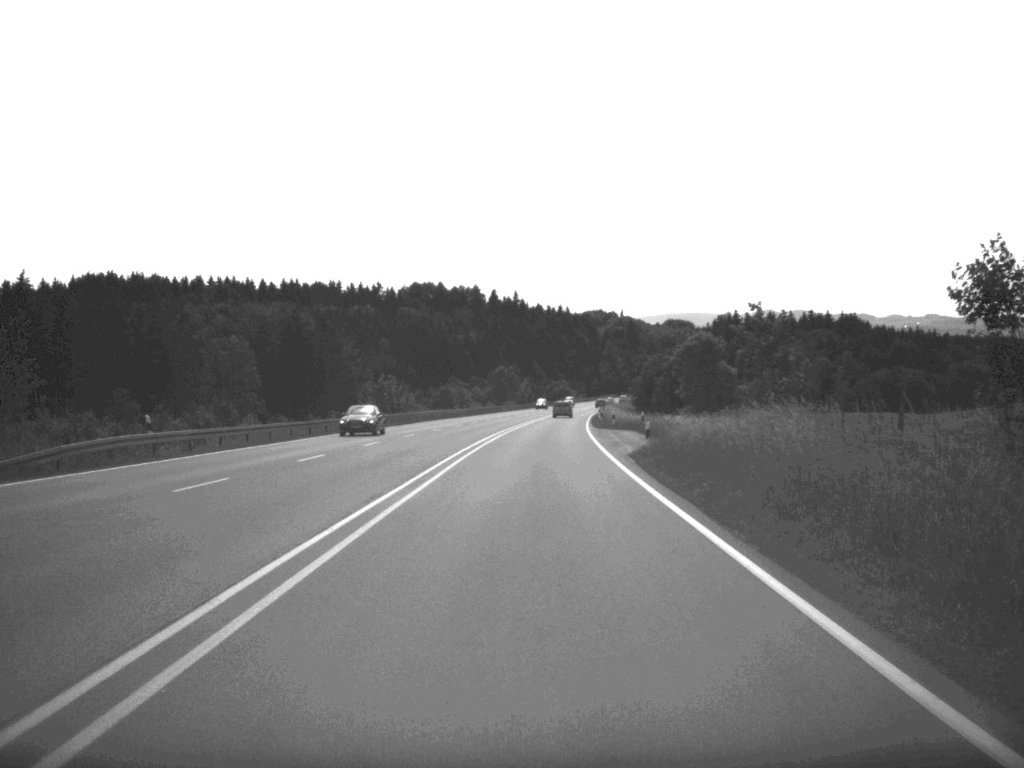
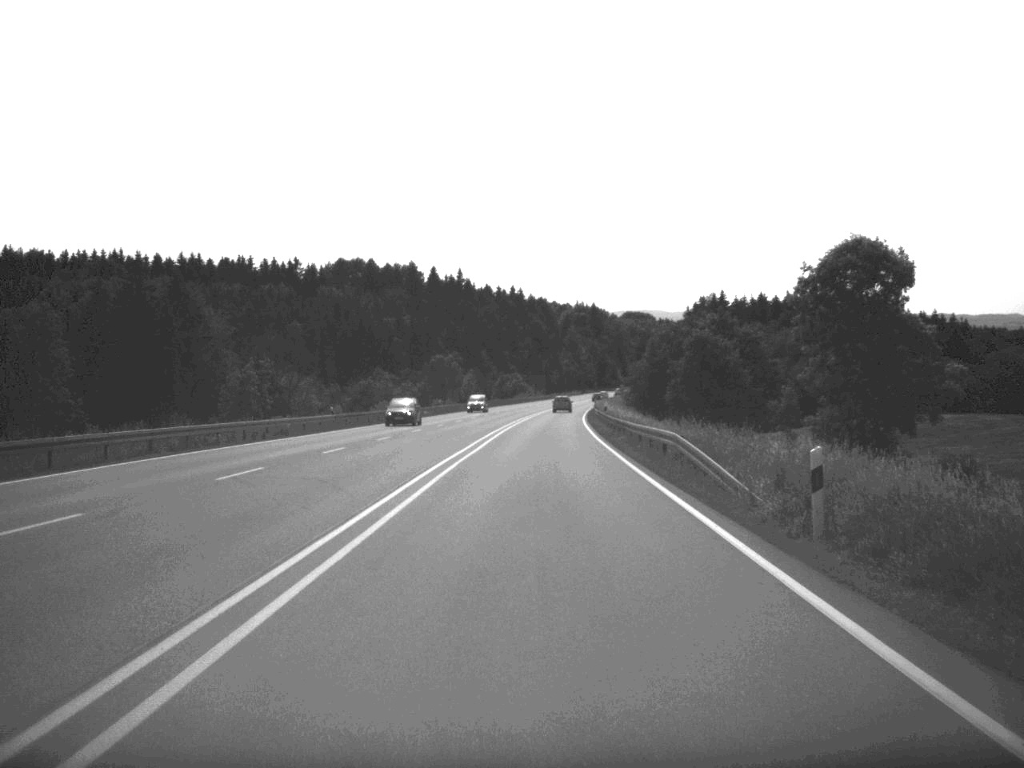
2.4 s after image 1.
(+1.1, +67.6) m; +2°
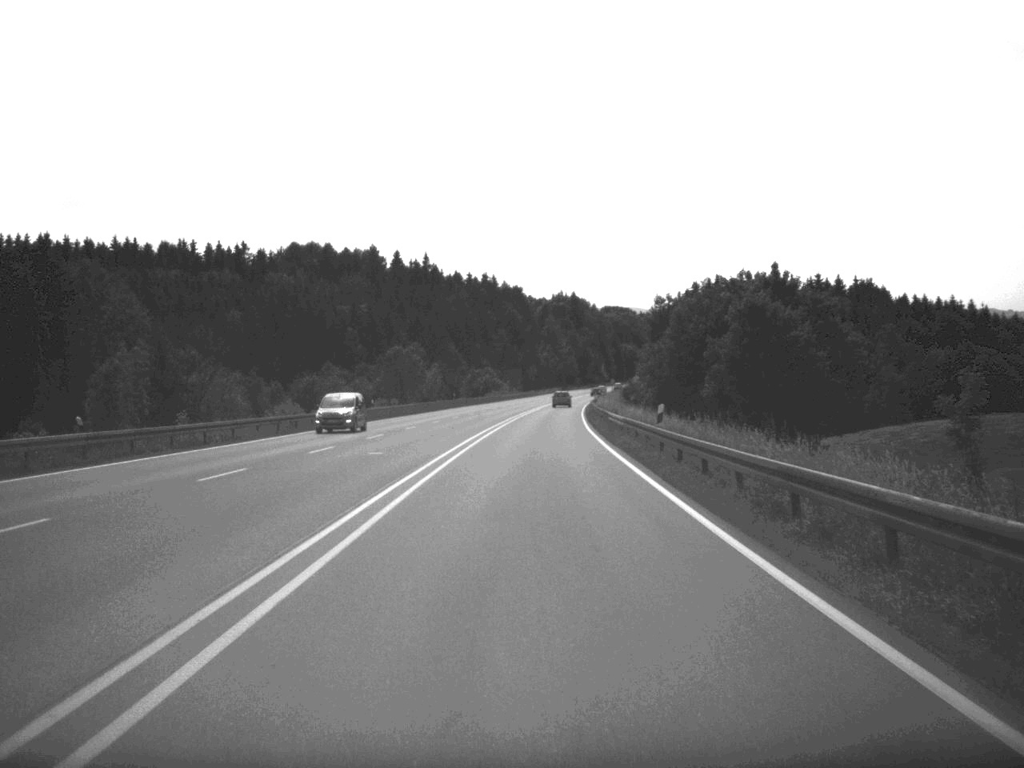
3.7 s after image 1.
(+0.4, +36.2) m; +1°
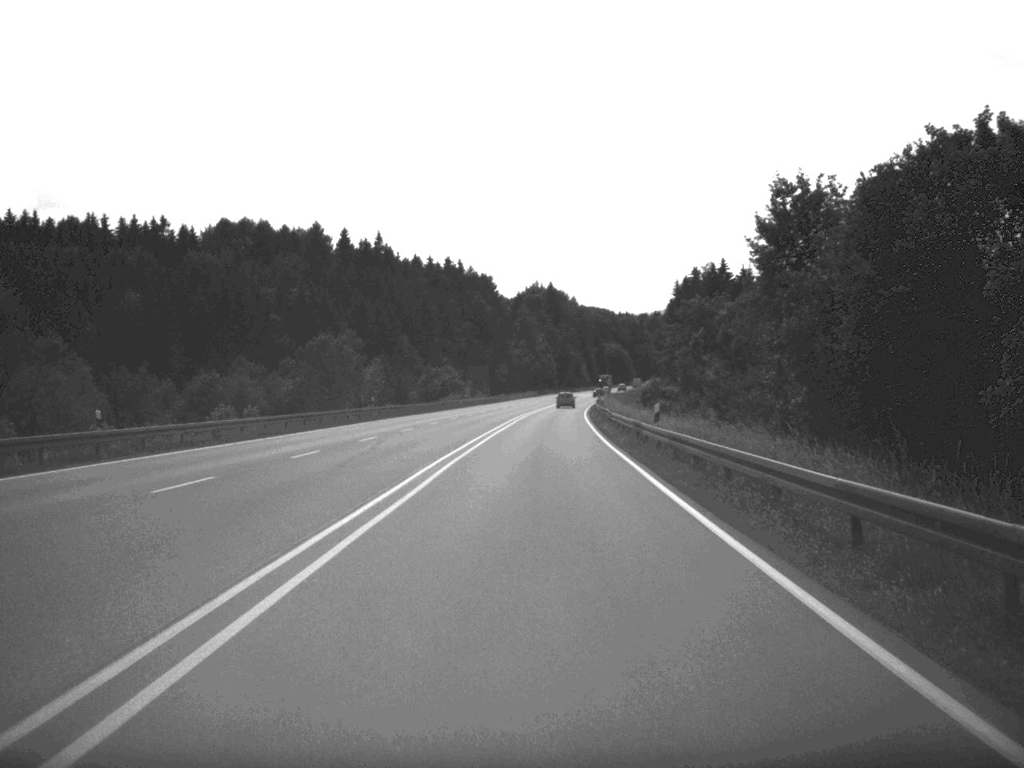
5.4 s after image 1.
(+0.5, +50.1) m; +1°
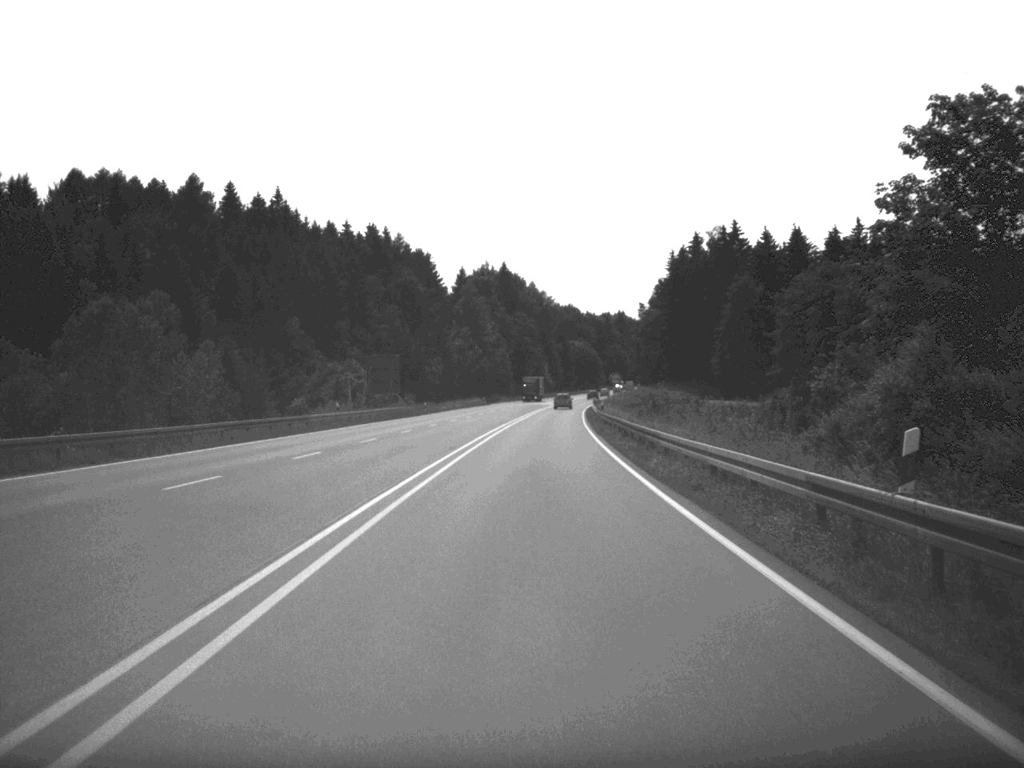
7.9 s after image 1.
(+1.2, +69.4) m; +2°
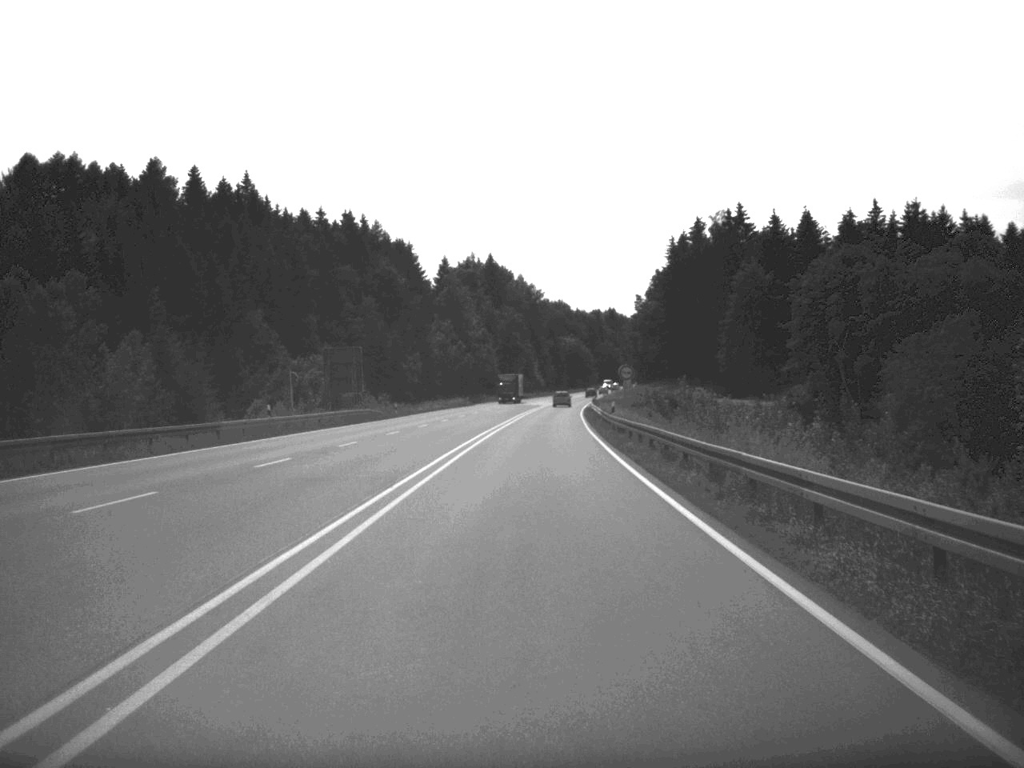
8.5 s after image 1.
(+0.1, +16.0) m; 0°
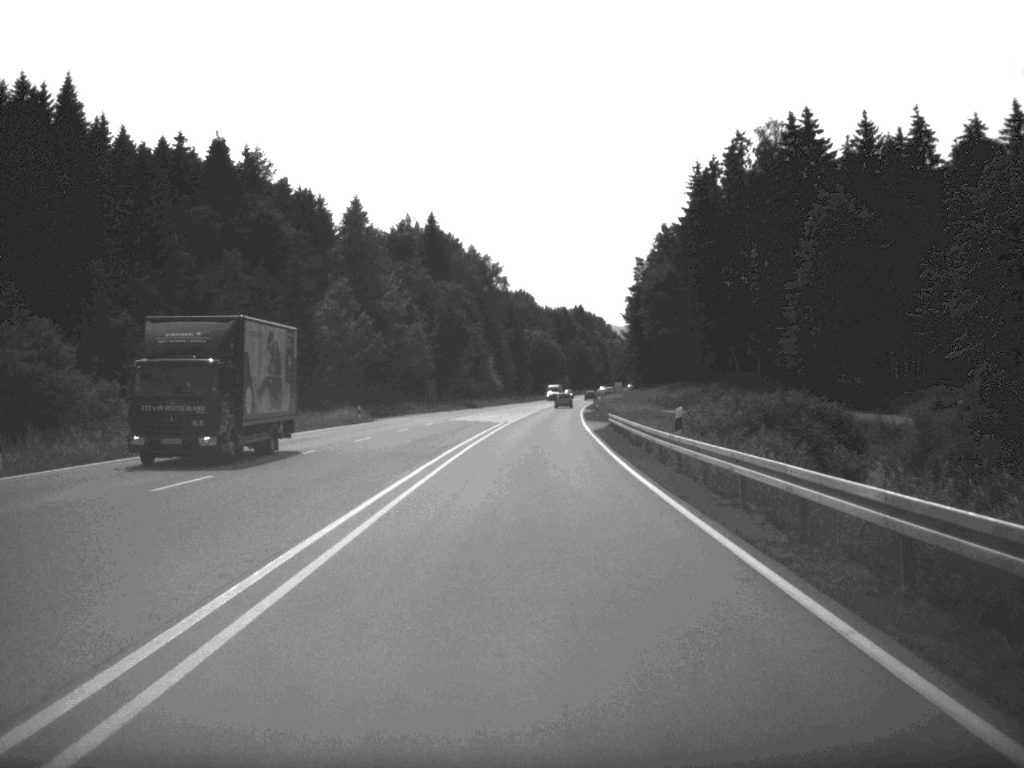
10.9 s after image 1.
(+1.0, +66.4) m; +2°
